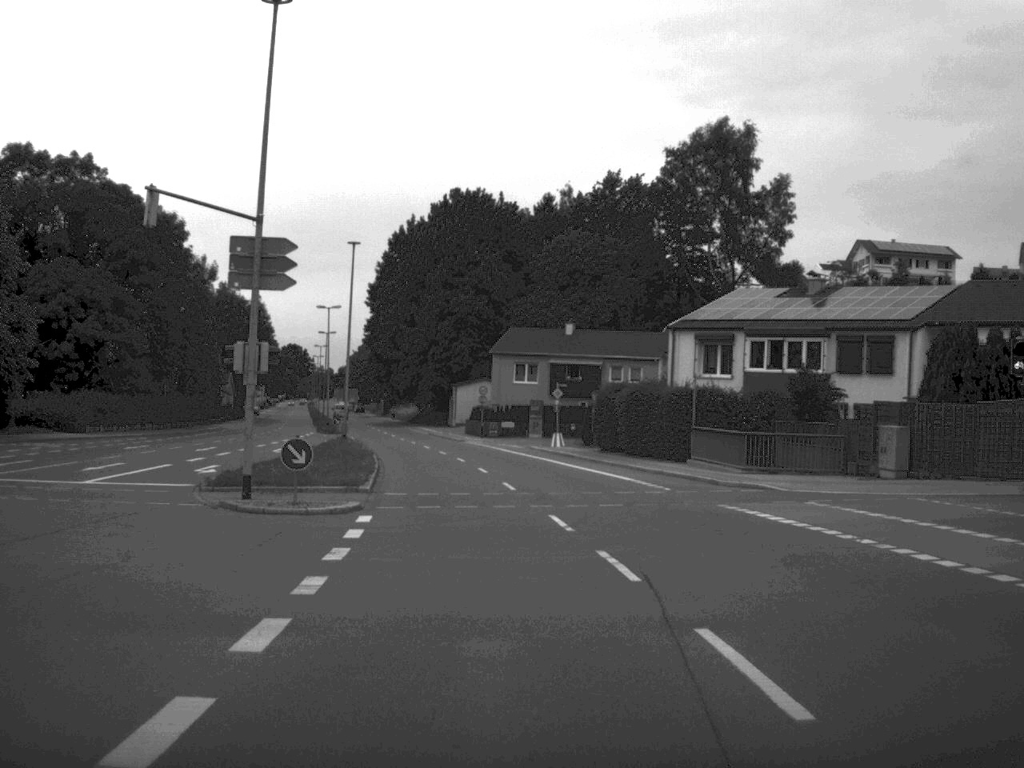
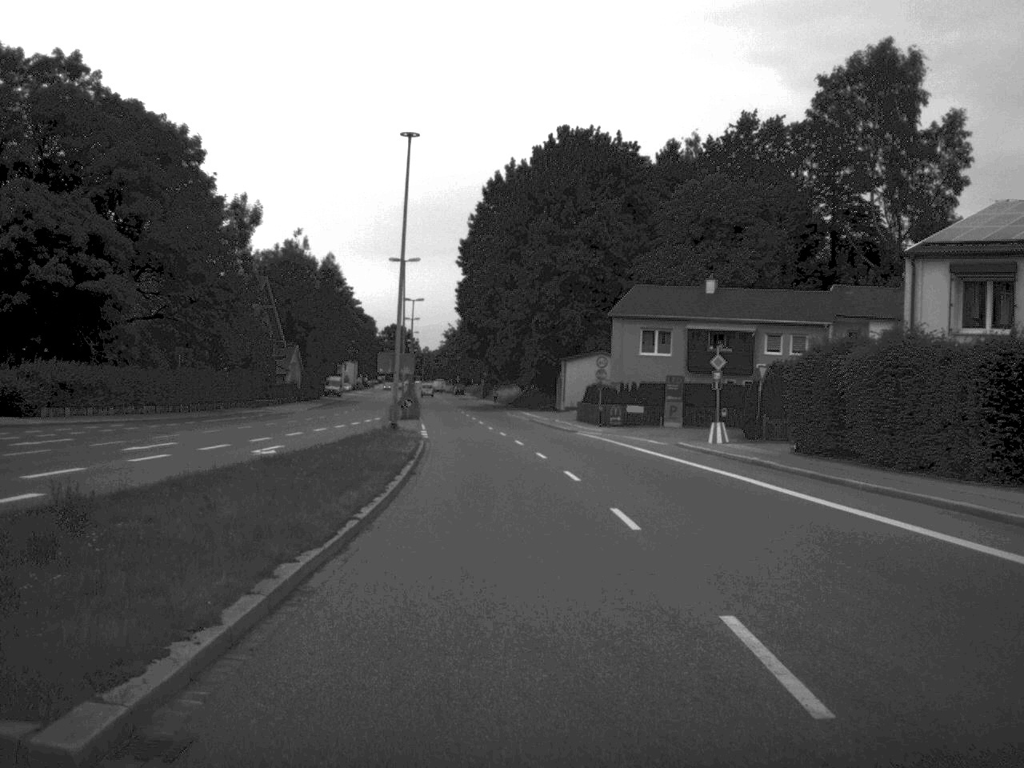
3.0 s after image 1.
(-1.0, +22.6) m; -5°
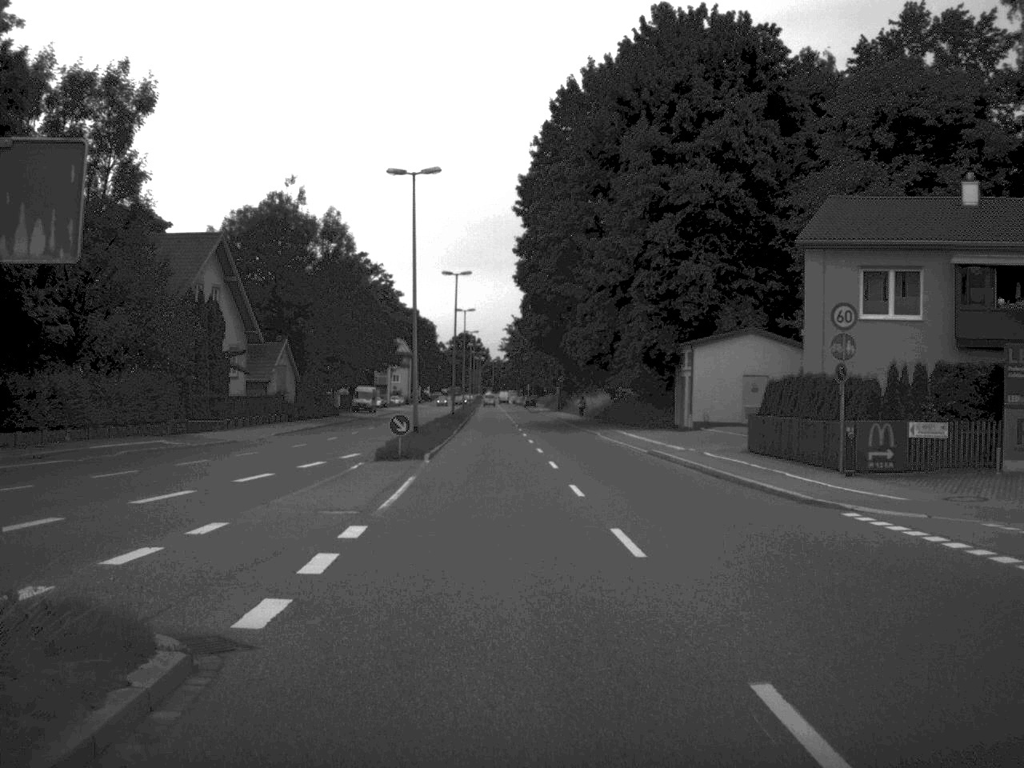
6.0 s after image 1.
(-1.1, +37.3) m; -3°
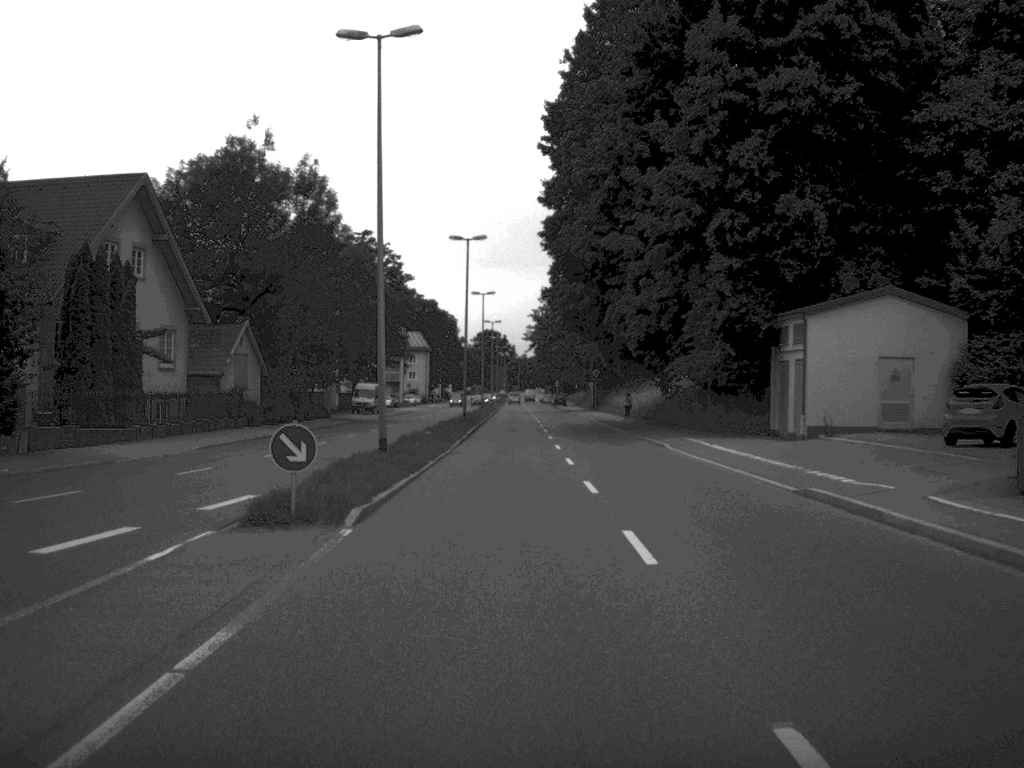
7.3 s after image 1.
(-0.2, +18.7) m; -1°
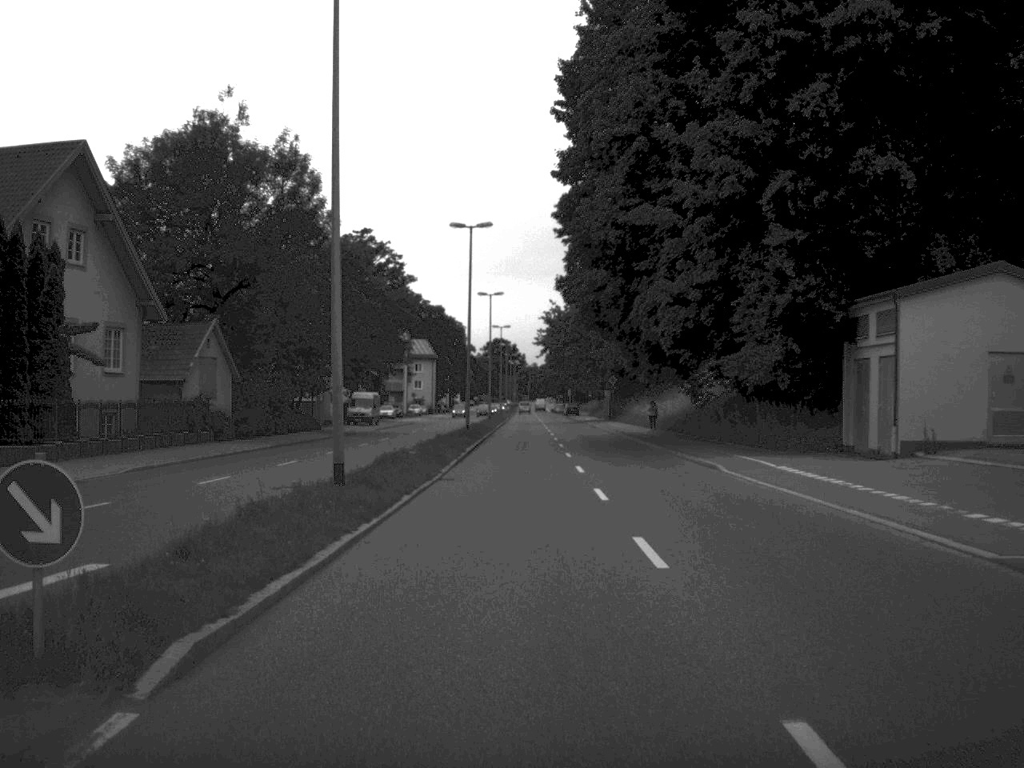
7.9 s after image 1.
(0.0, +8.7) m; 0°
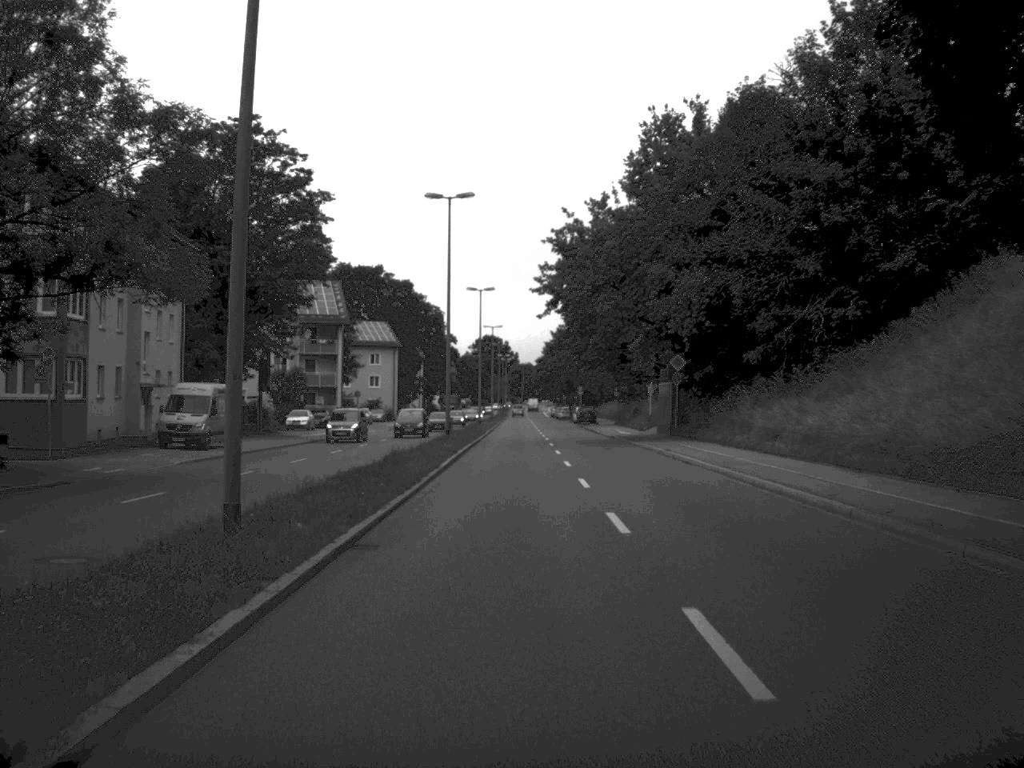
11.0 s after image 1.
(+0.1, +49.6) m; 0°
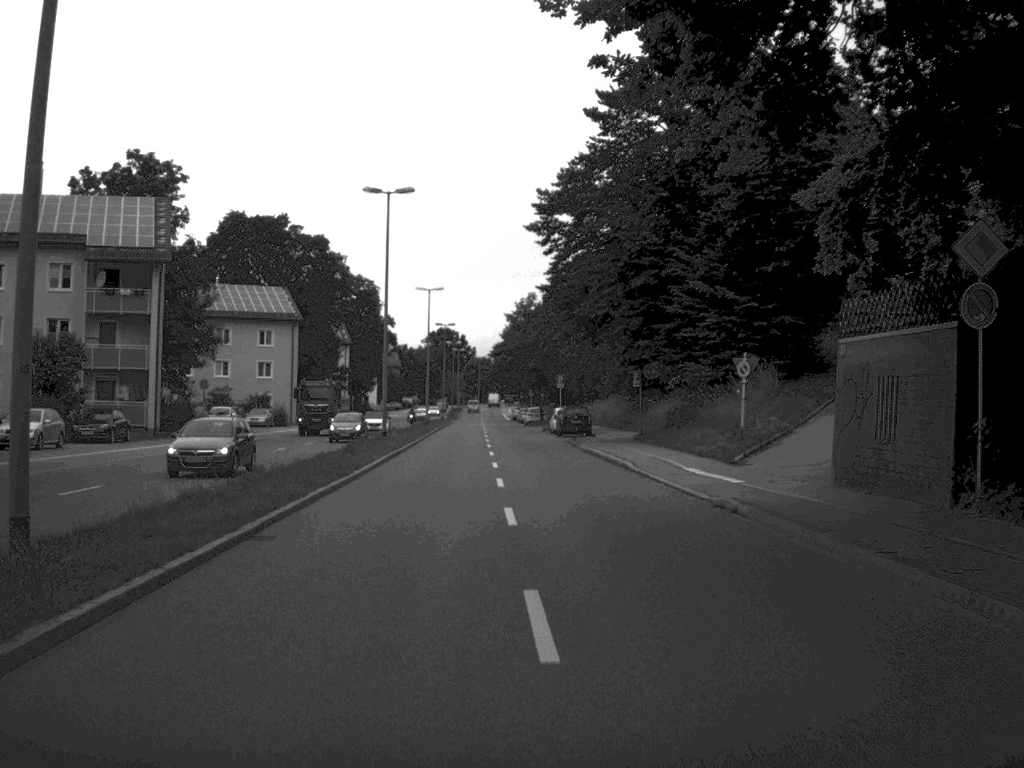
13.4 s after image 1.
(+0.6, +43.2) m; +2°
